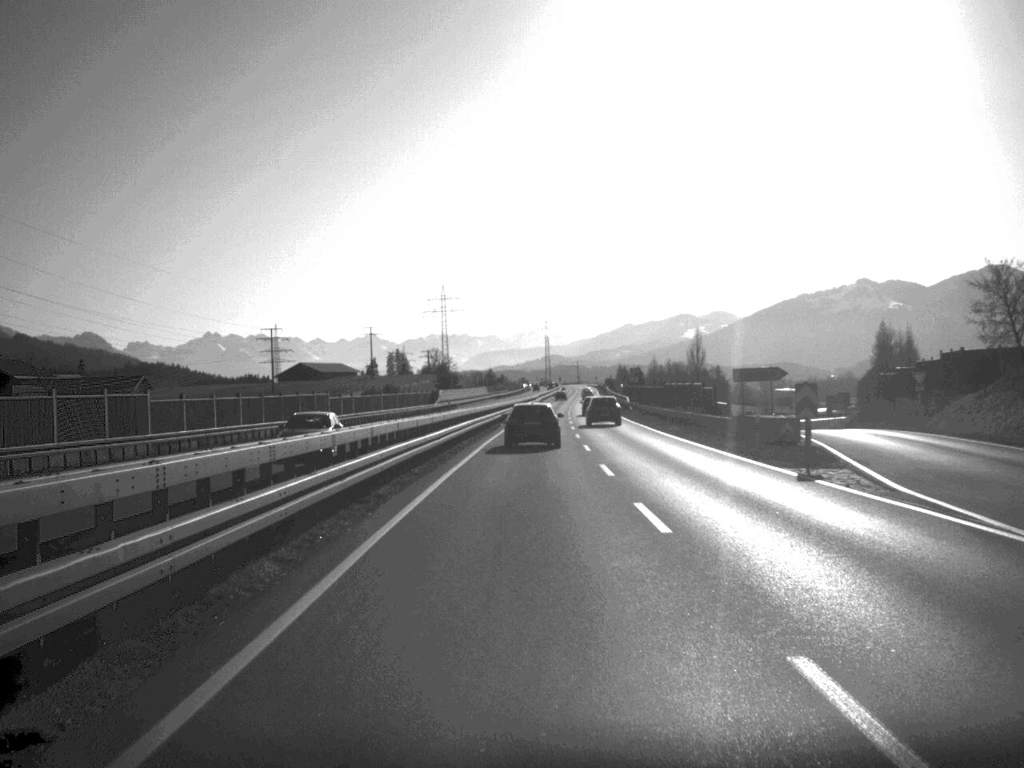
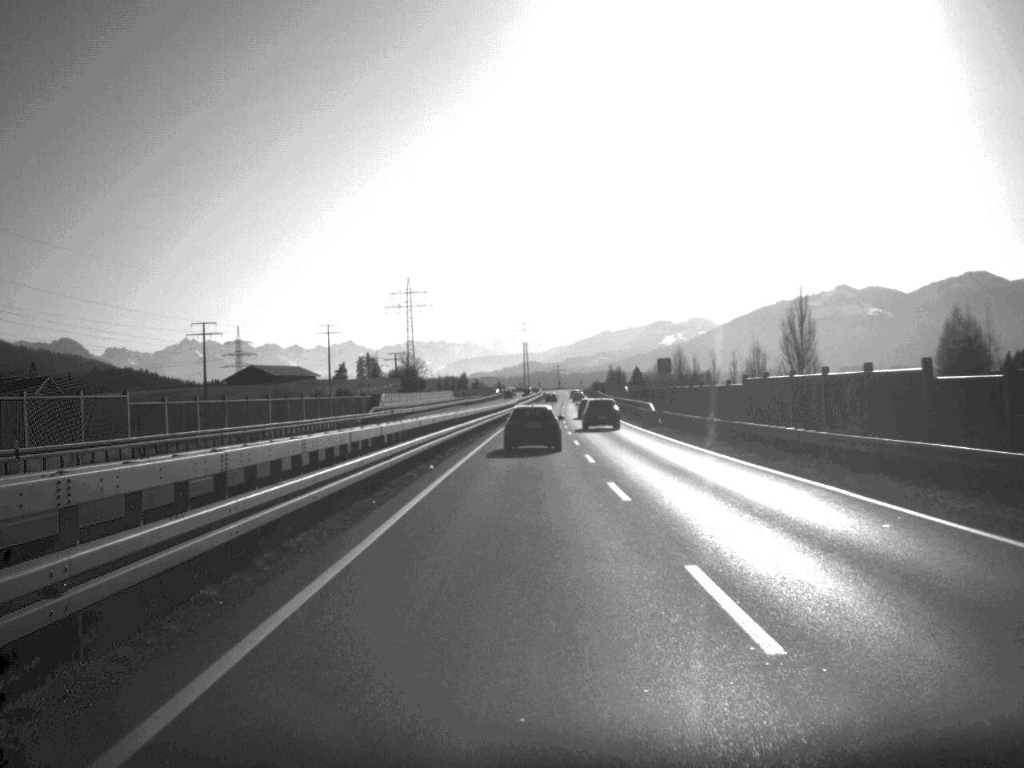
(+0.4, +41.6) m; +1°
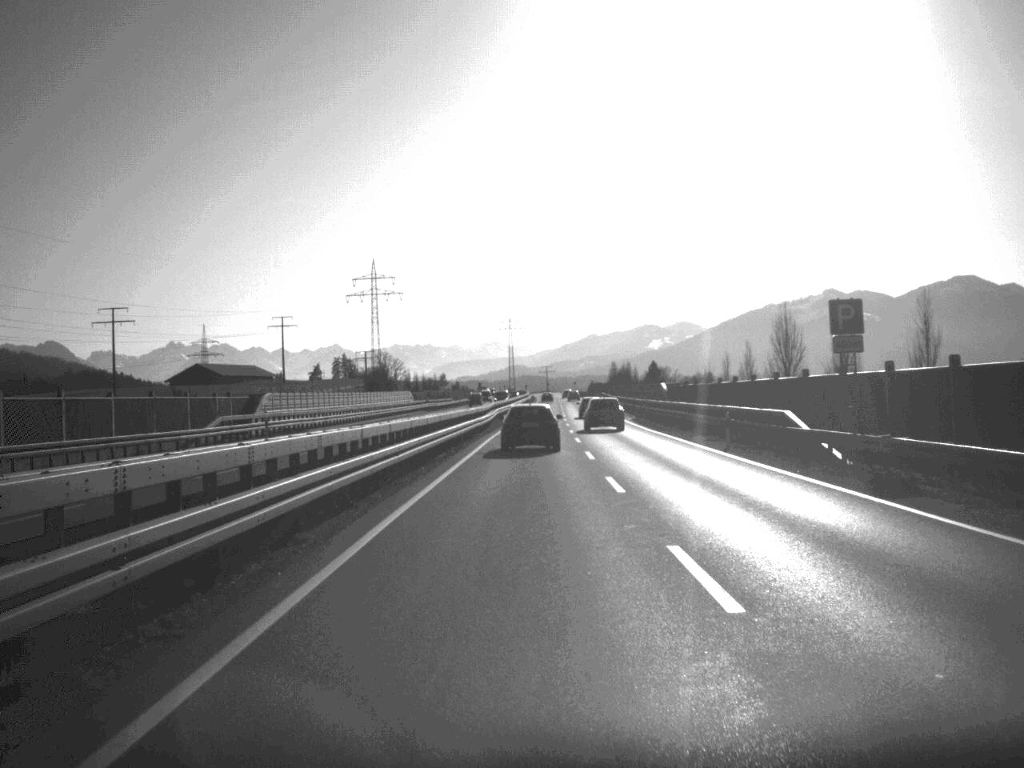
(+0.3, +46.6) m; +1°
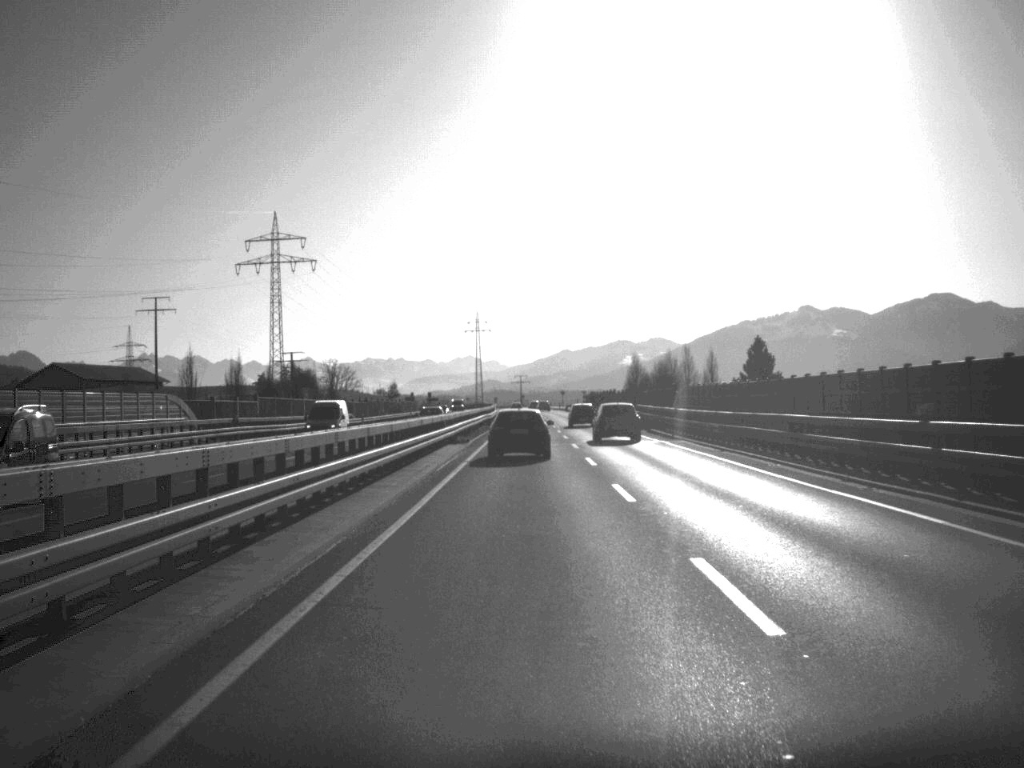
(+0.9, +84.3) m; +1°
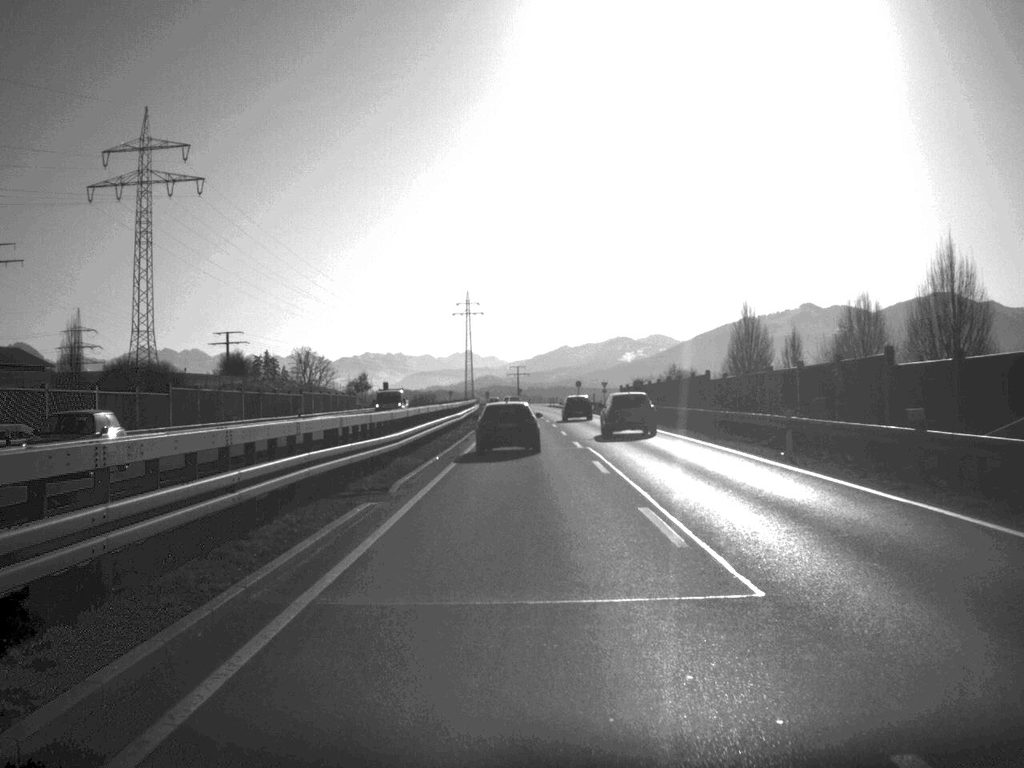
(+0.2, +66.4) m; 0°
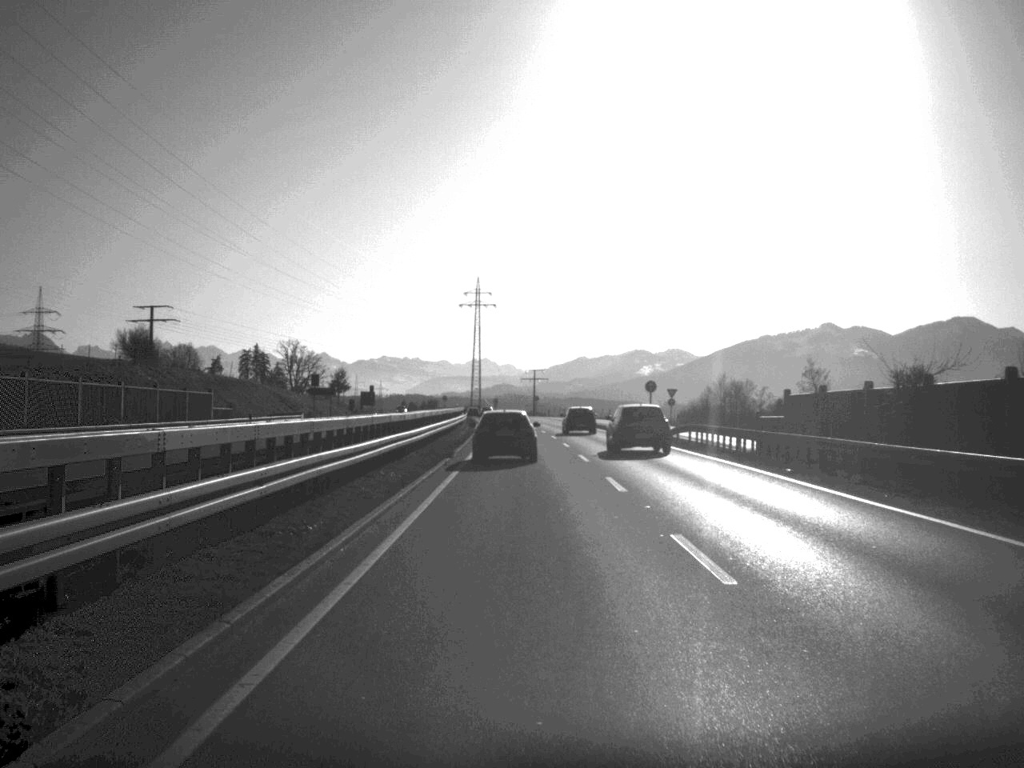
(-0.4, +62.0) m; -1°
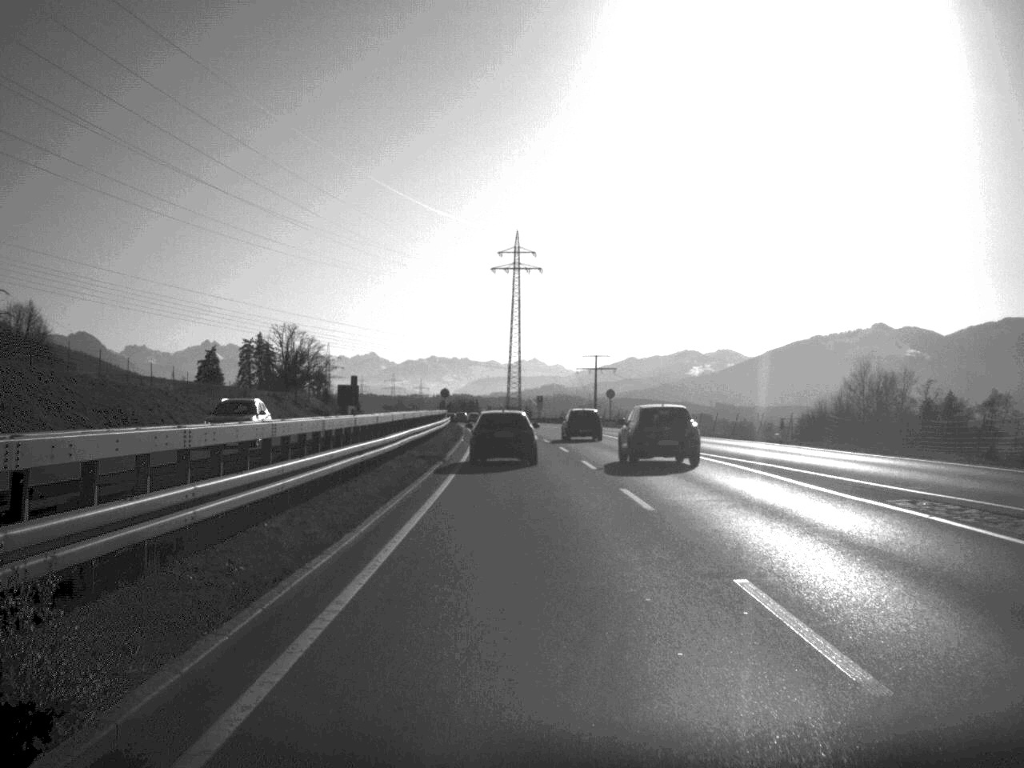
(-1.4, +87.3) m; -2°
